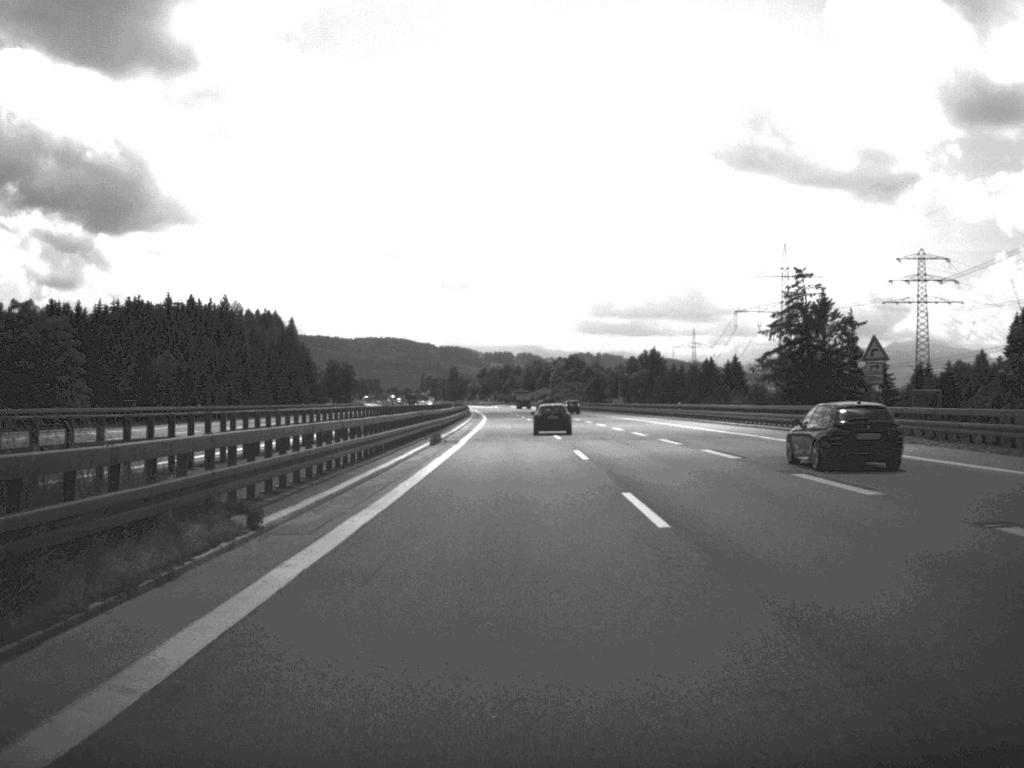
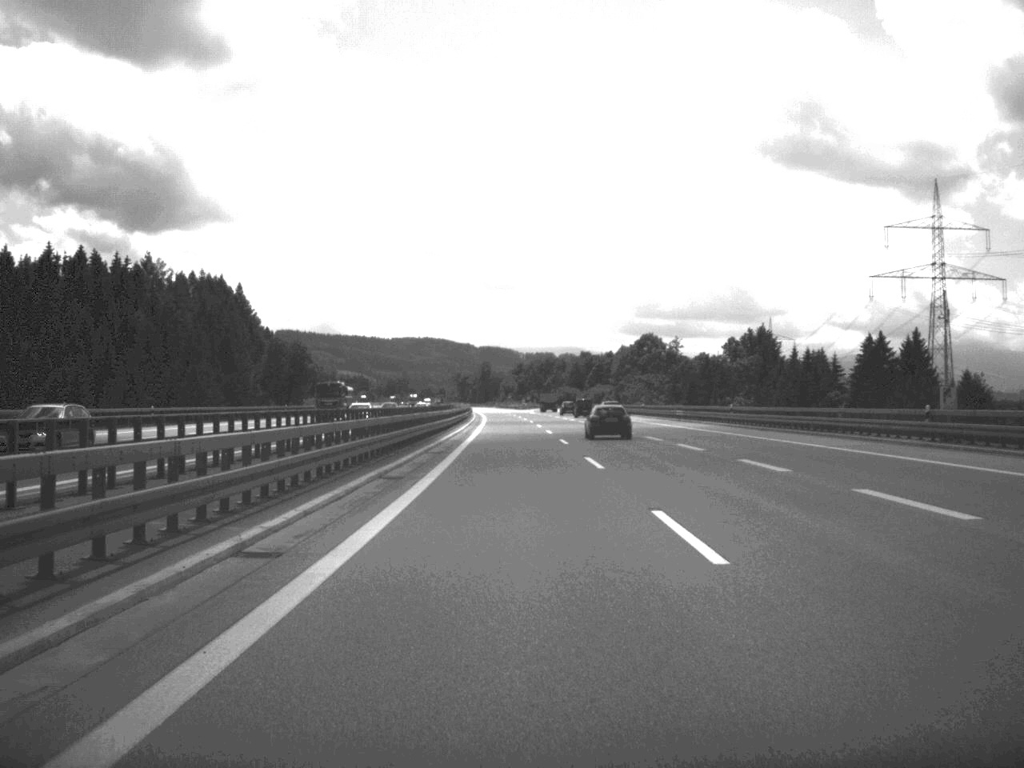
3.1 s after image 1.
(-1.9, +110.1) m; -2°
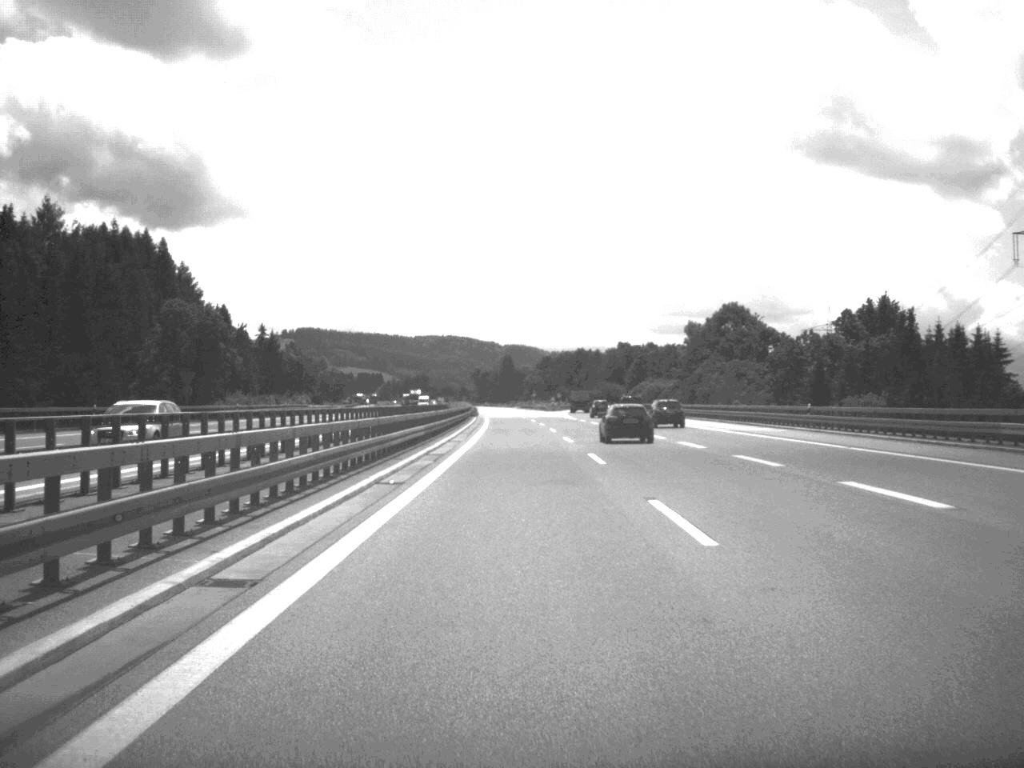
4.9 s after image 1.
(-0.8, +69.1) m; -1°
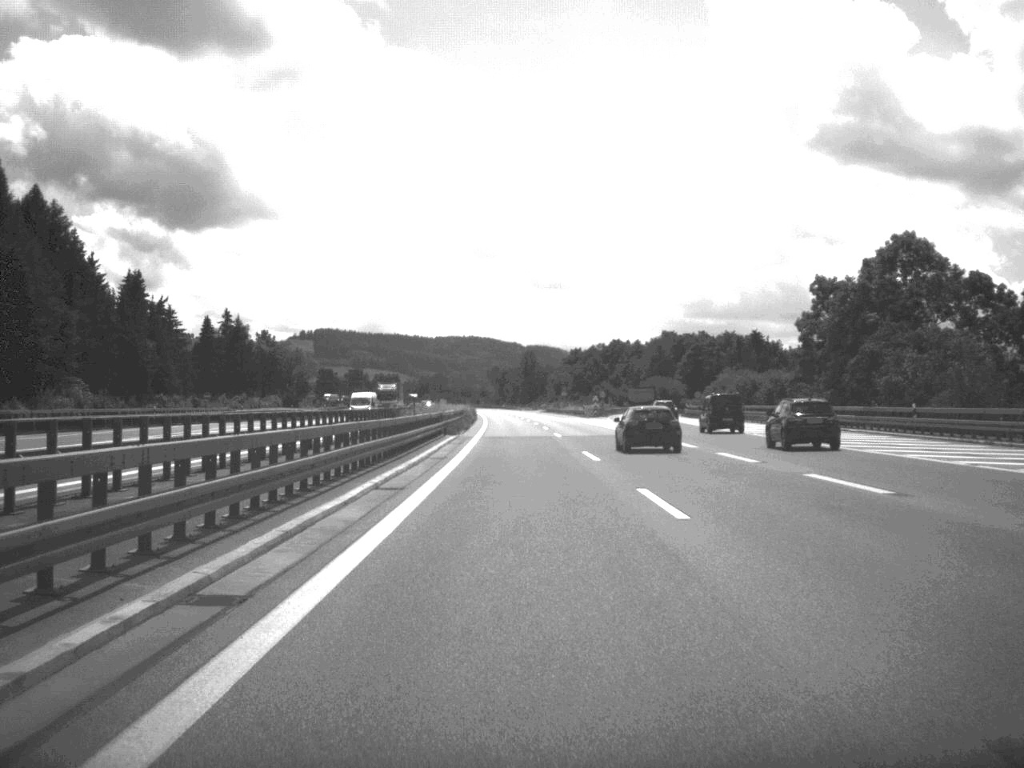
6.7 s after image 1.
(-0.7, +67.5) m; -1°
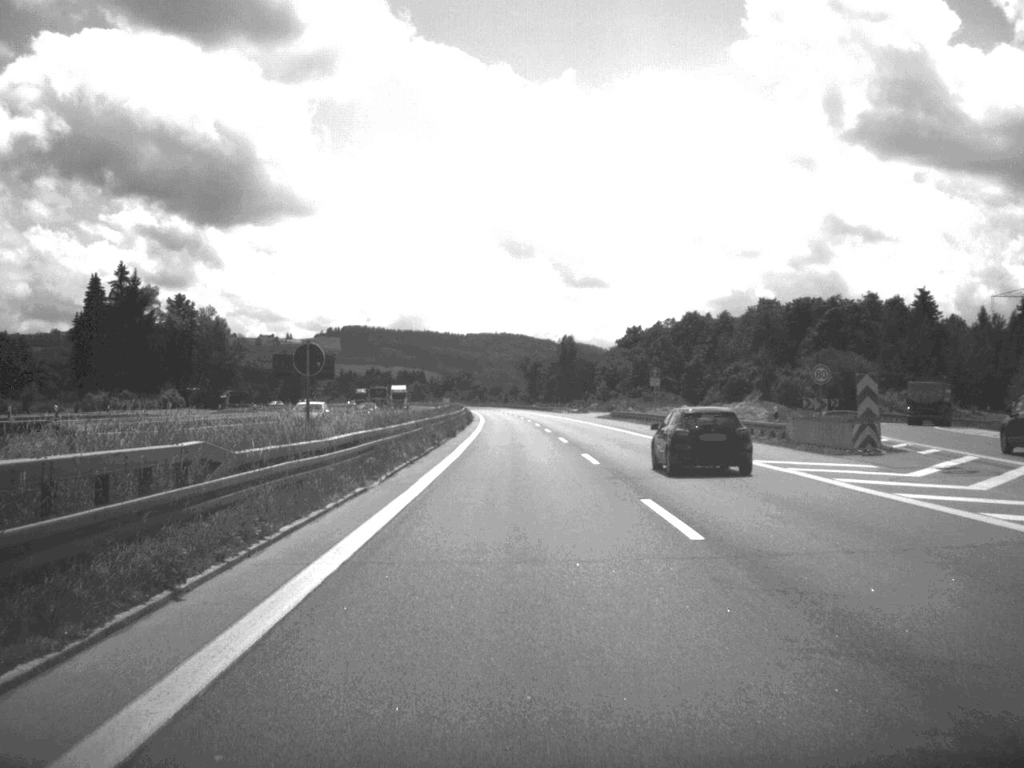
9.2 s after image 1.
(-1.4, +97.6) m; -2°
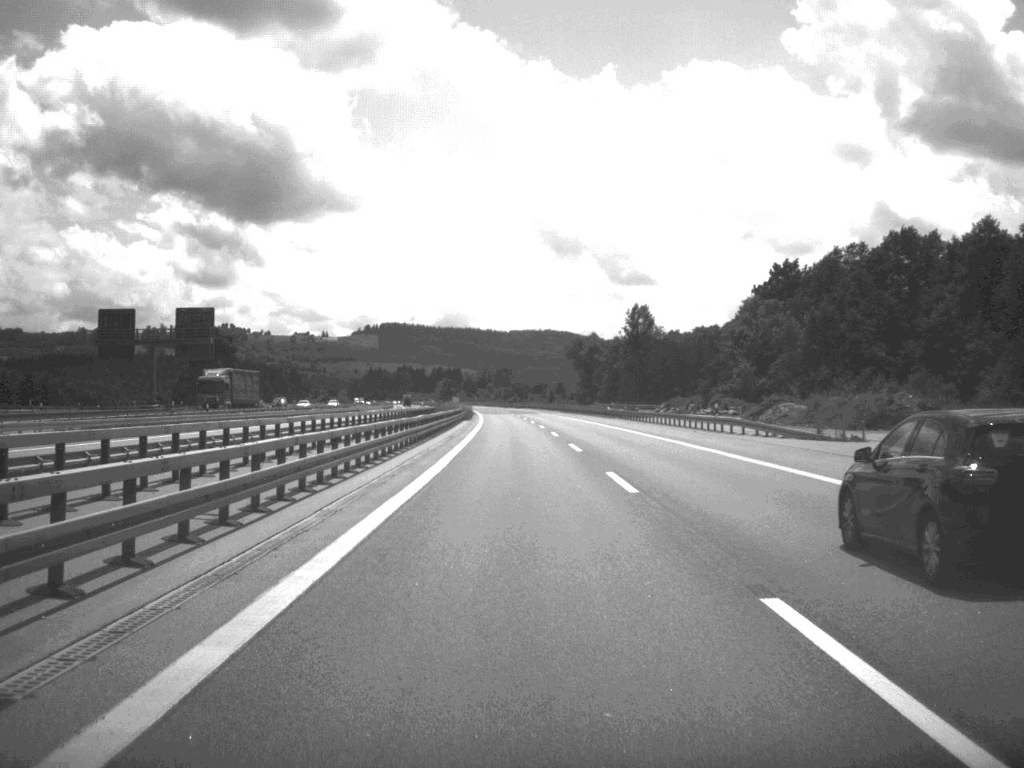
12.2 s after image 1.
(-2.3, +116.7) m; -2°
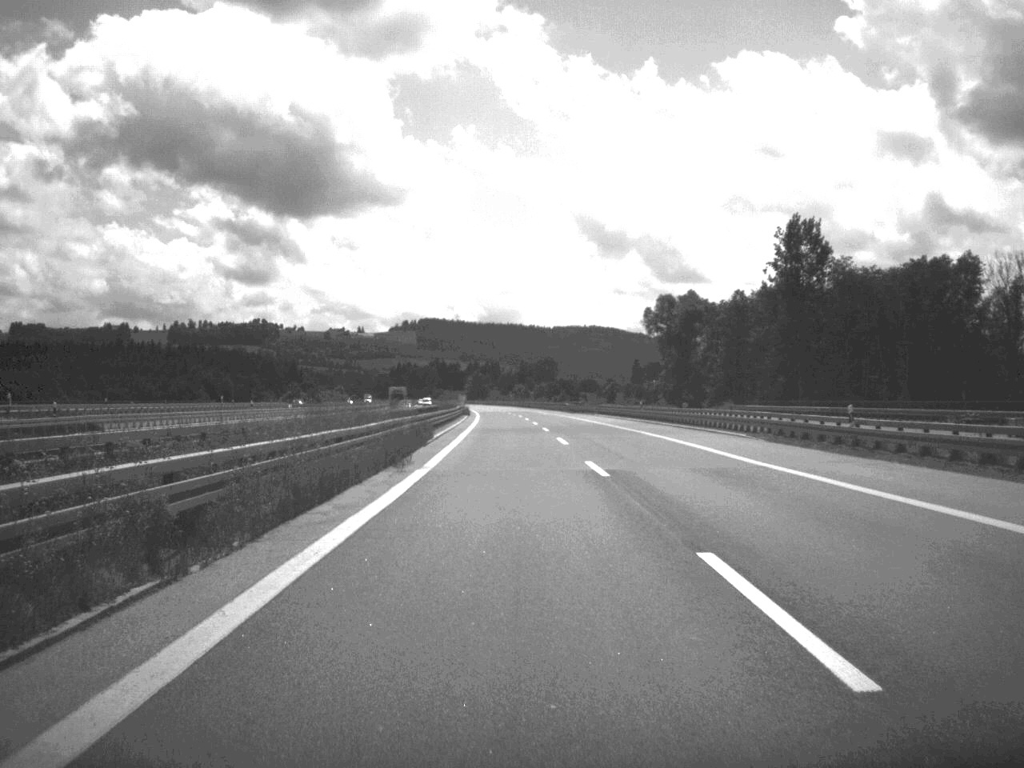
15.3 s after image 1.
(-2.4, +122.6) m; -2°
